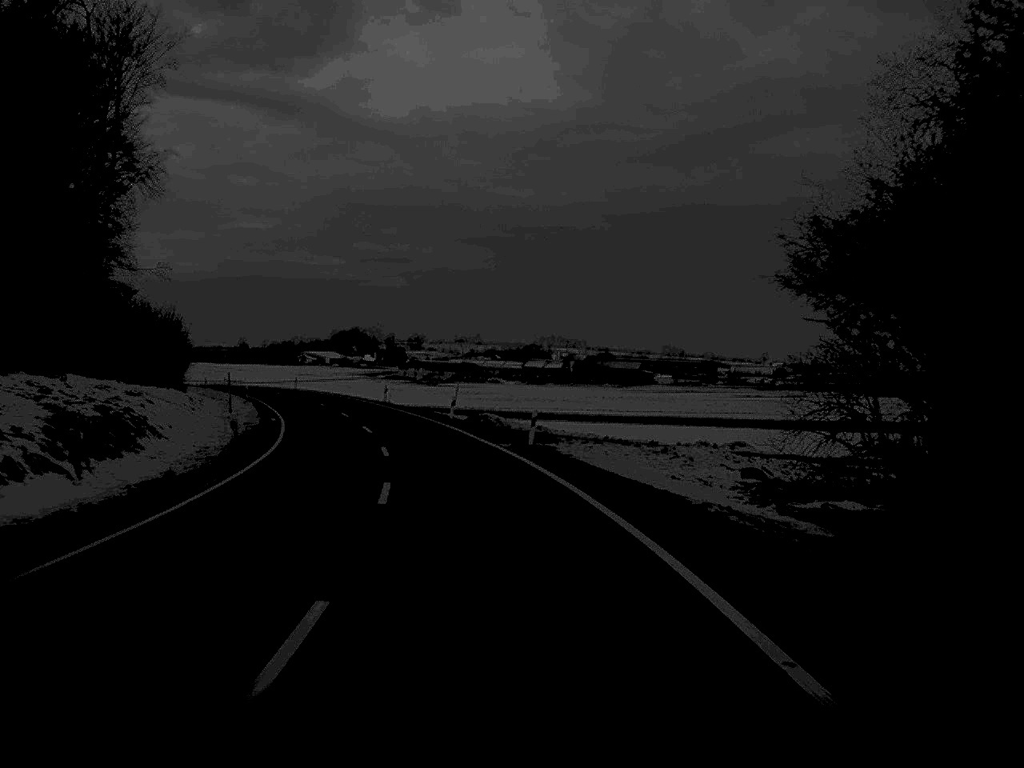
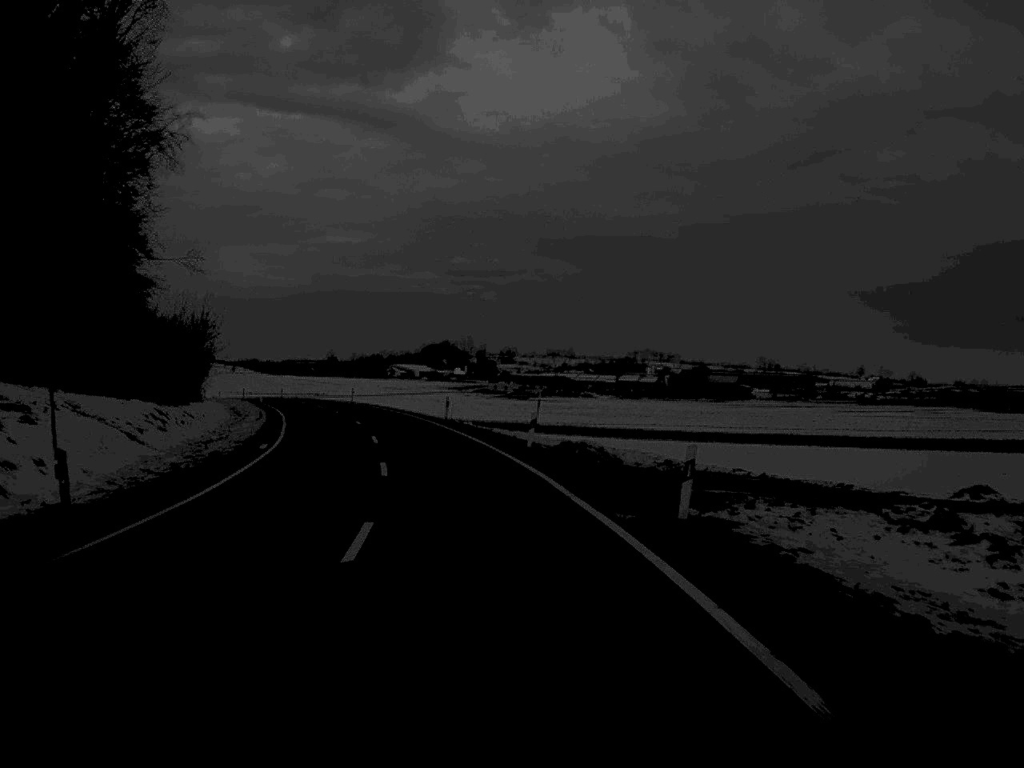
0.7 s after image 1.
(-0.6, +17.8) m; -4°
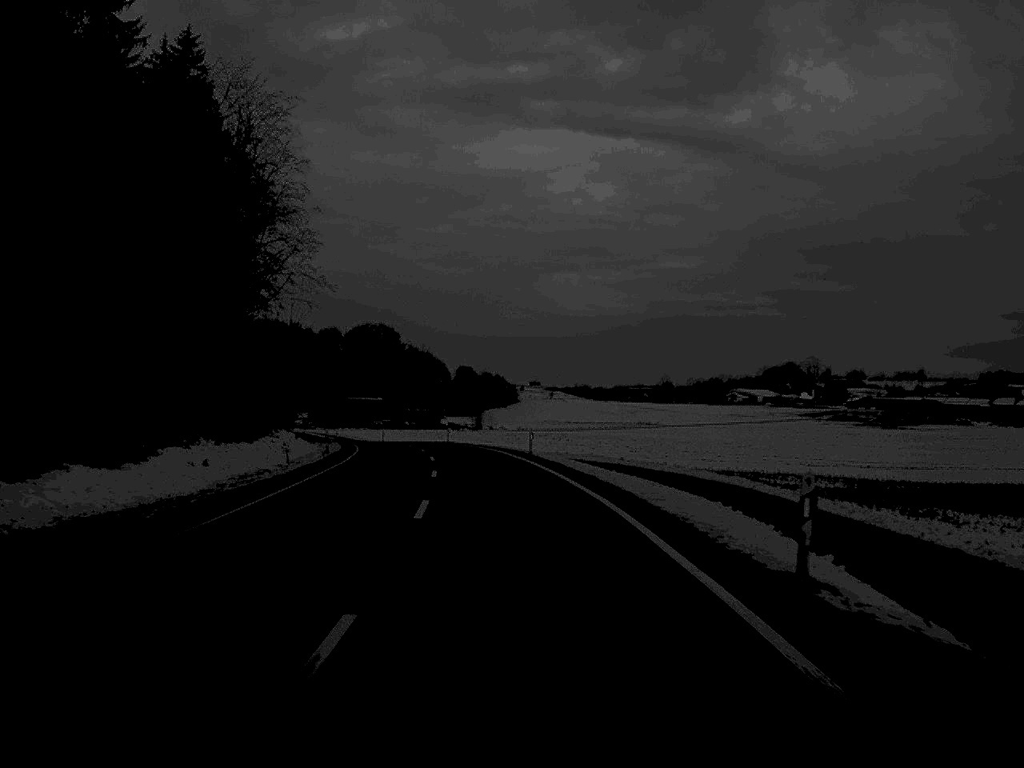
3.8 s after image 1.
(-11.3, +77.4) m; -15°
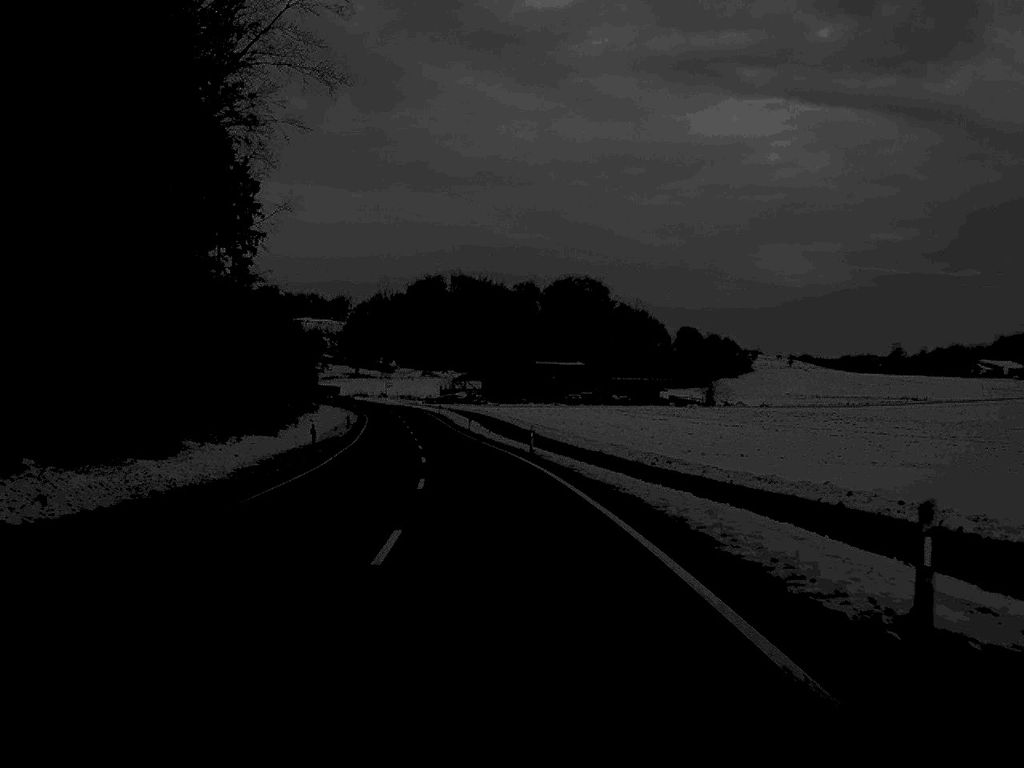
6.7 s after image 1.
(-6.2, +77.1) m; -10°
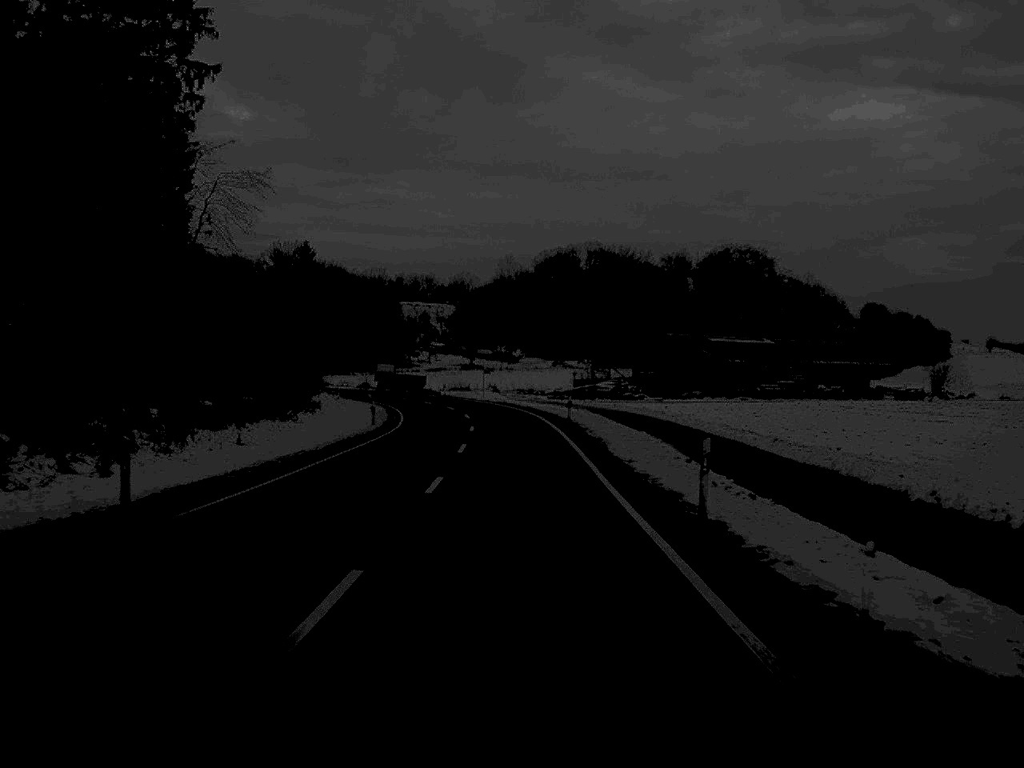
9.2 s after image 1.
(-4.0, +64.3) m; -6°
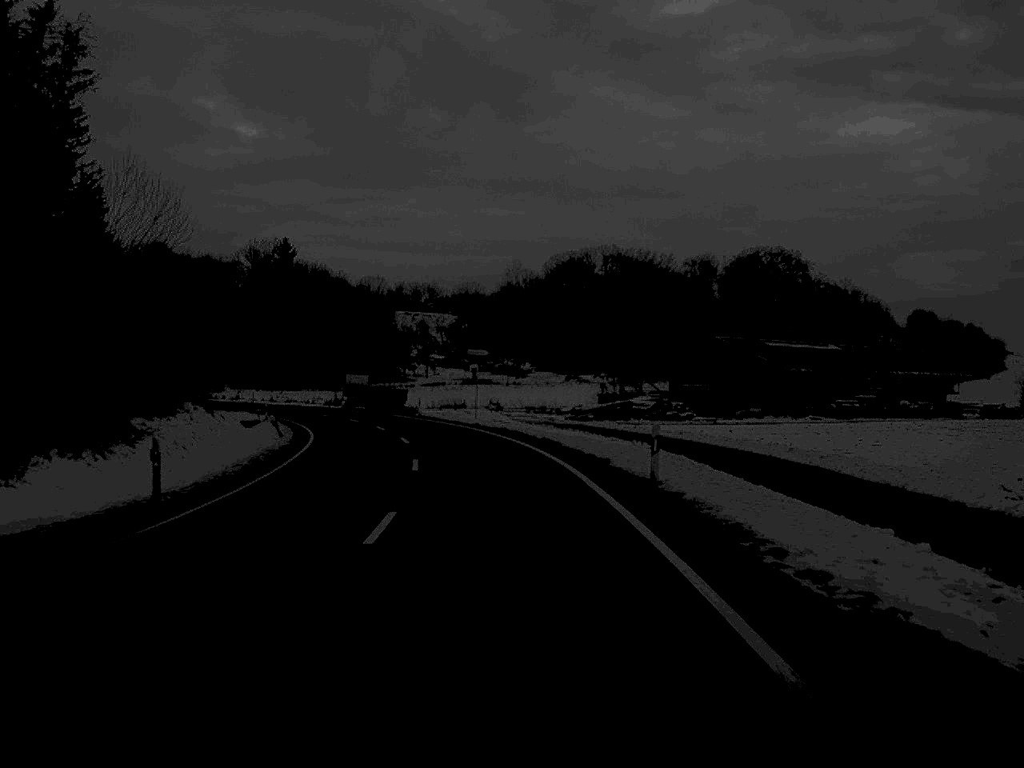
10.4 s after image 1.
(-0.1, +30.5) m; 0°
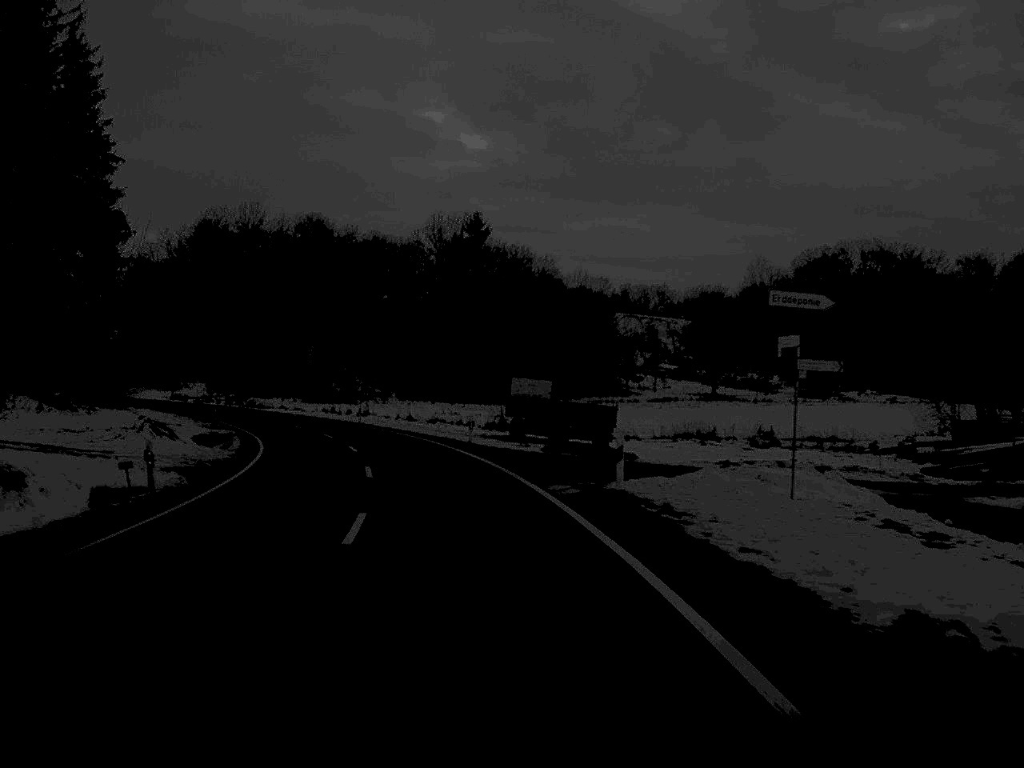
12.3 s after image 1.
(-3.4, +46.4) m; -11°
